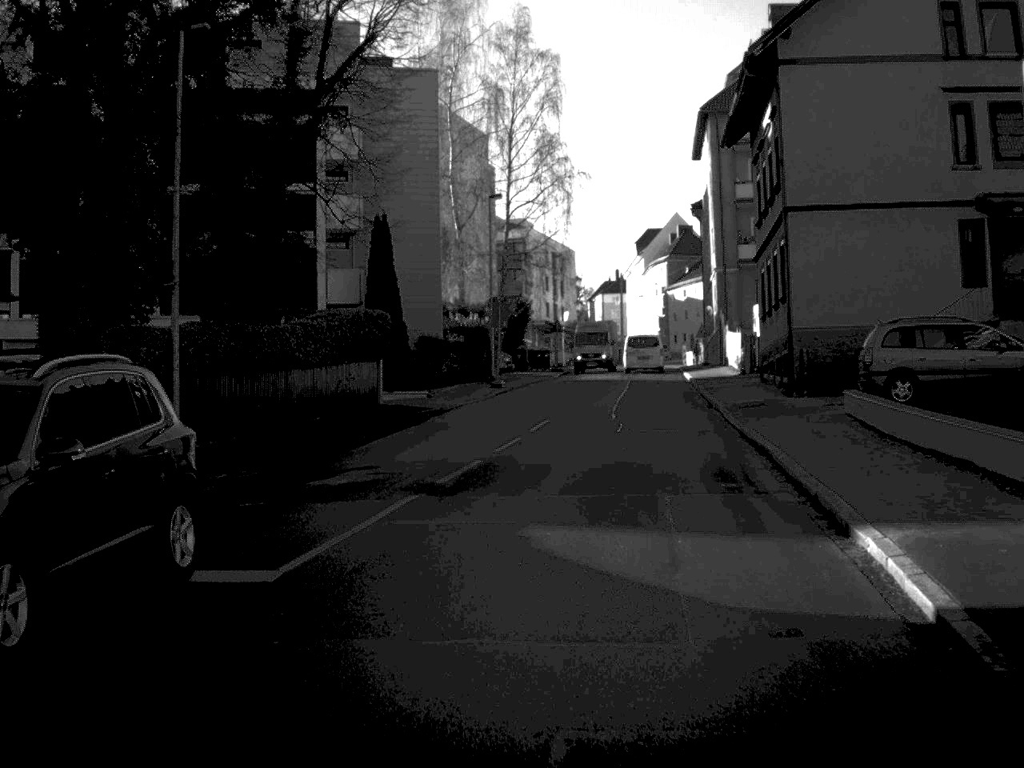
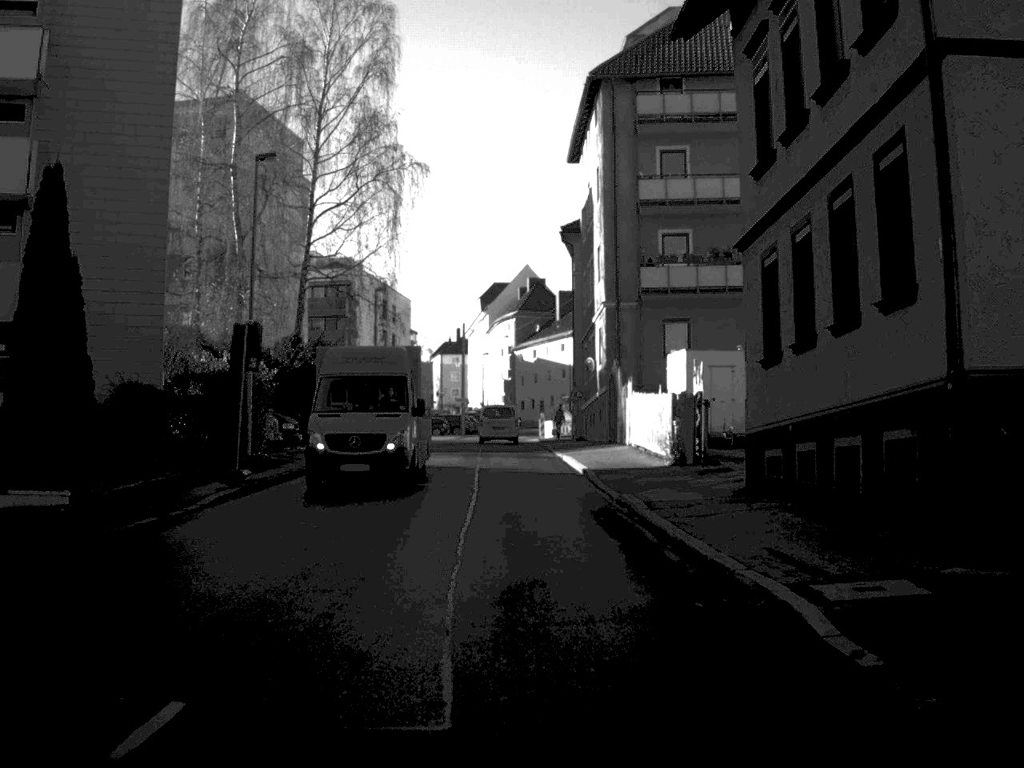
(+1.3, +21.0) m; +7°
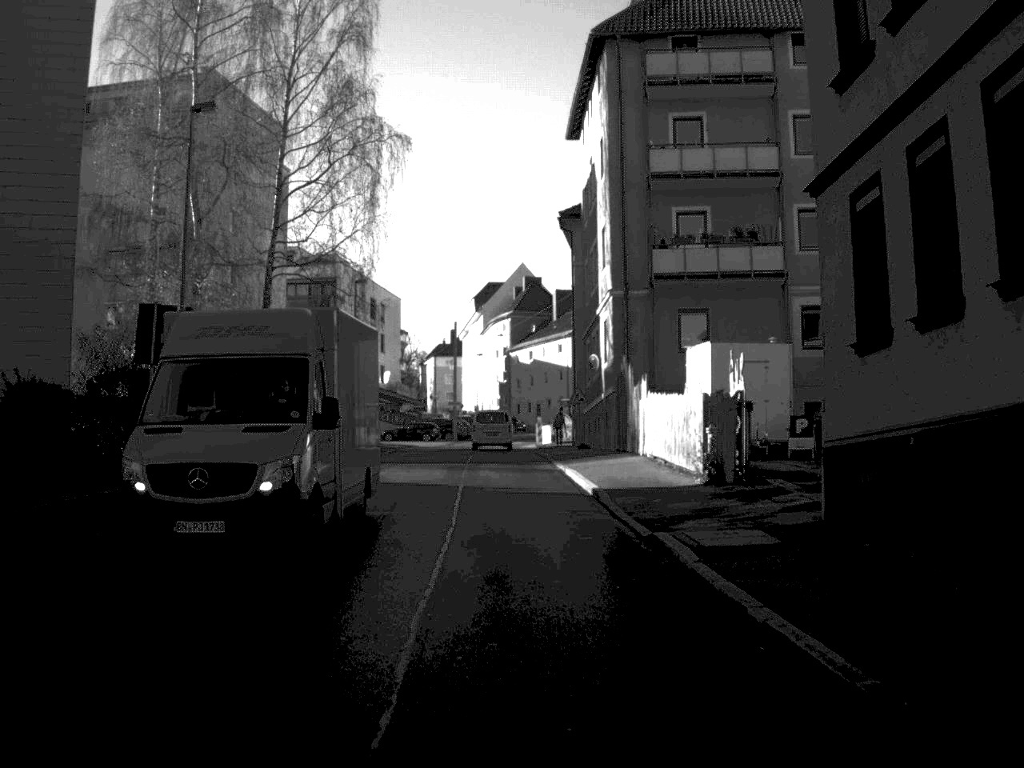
(0.0, +5.9) m; 0°
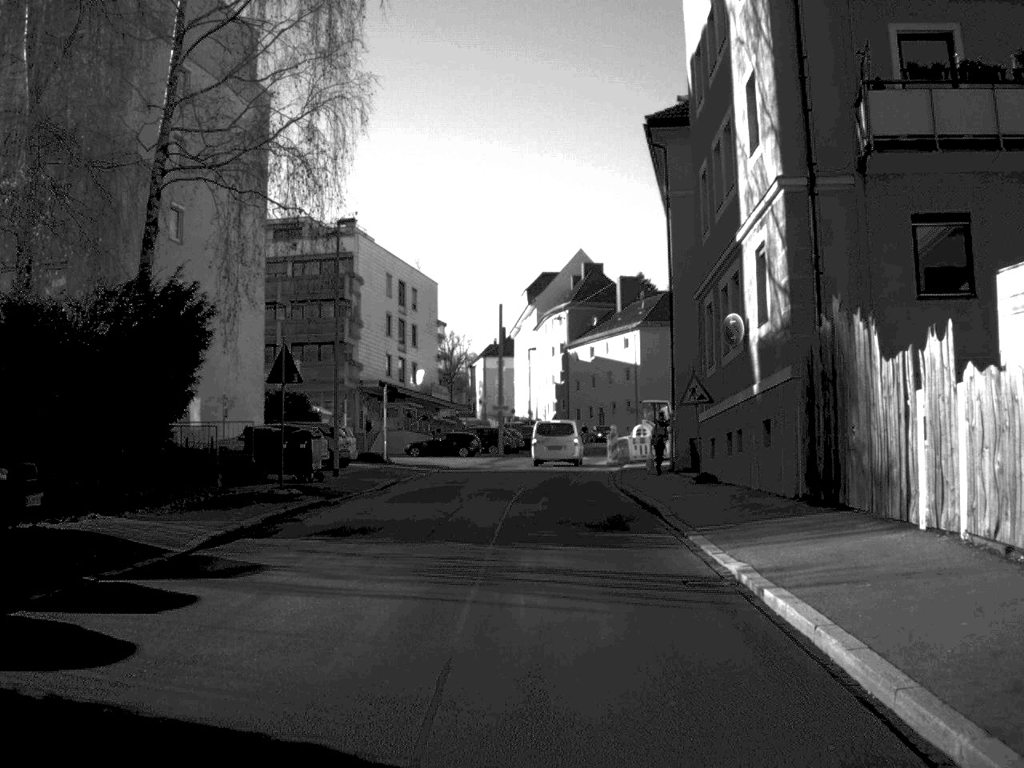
(-0.5, +19.8) m; -3°
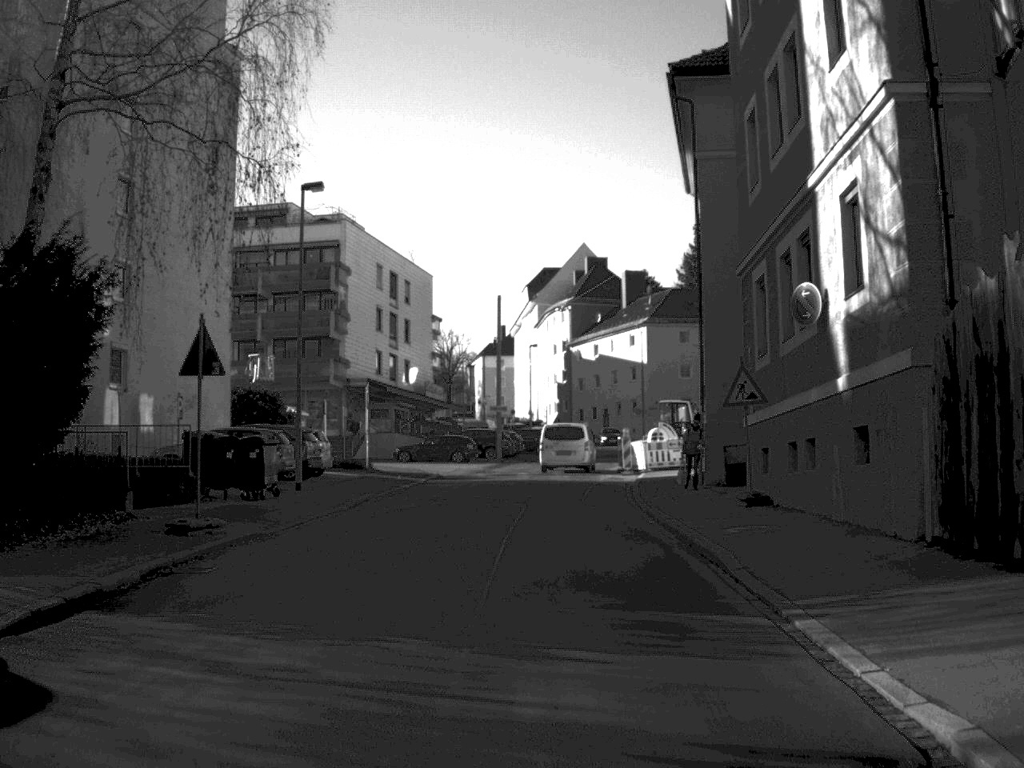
(0.0, +6.2) m; 0°
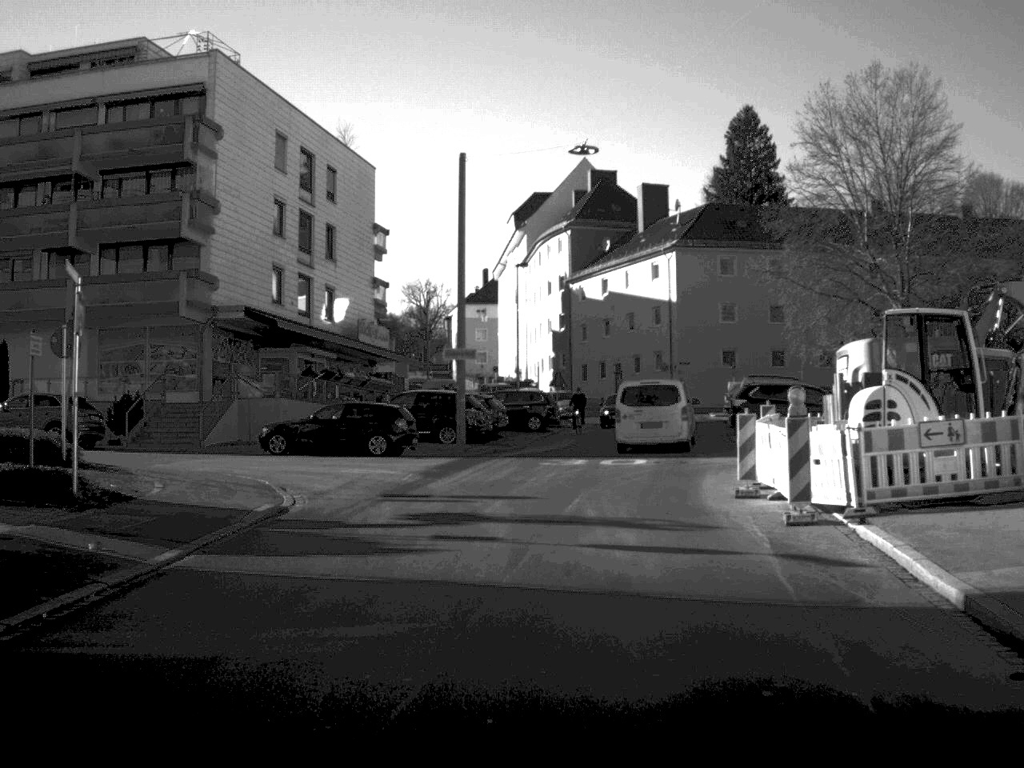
(0.0, +29.8) m; 0°
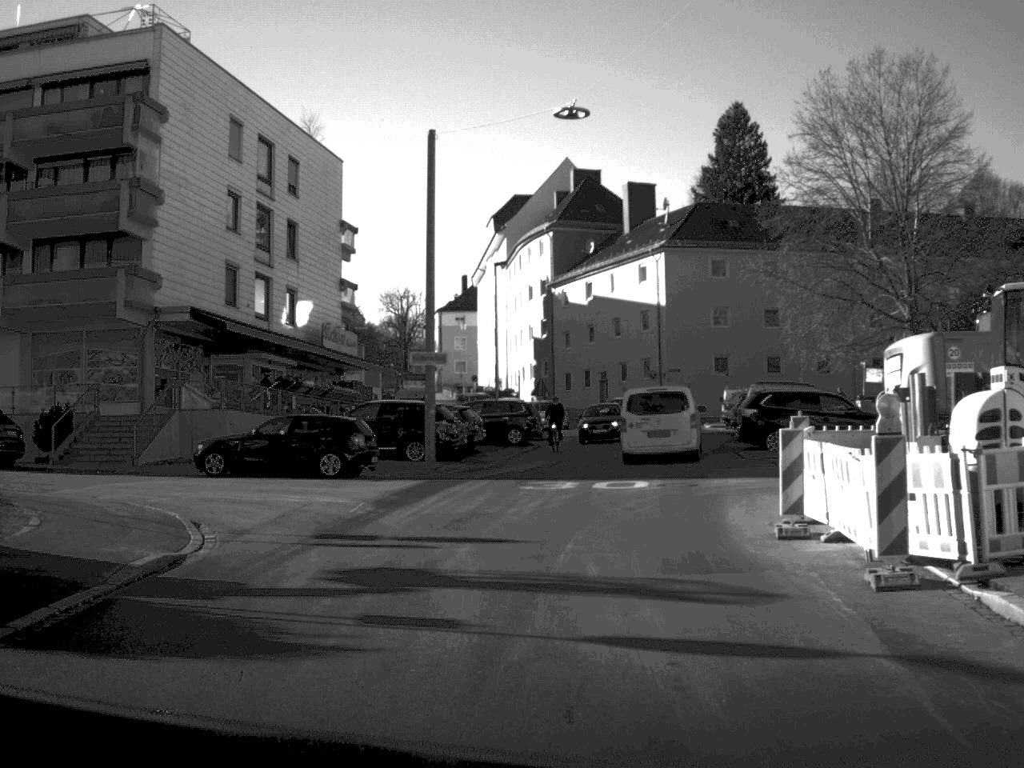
(0.0, +4.8) m; +1°
